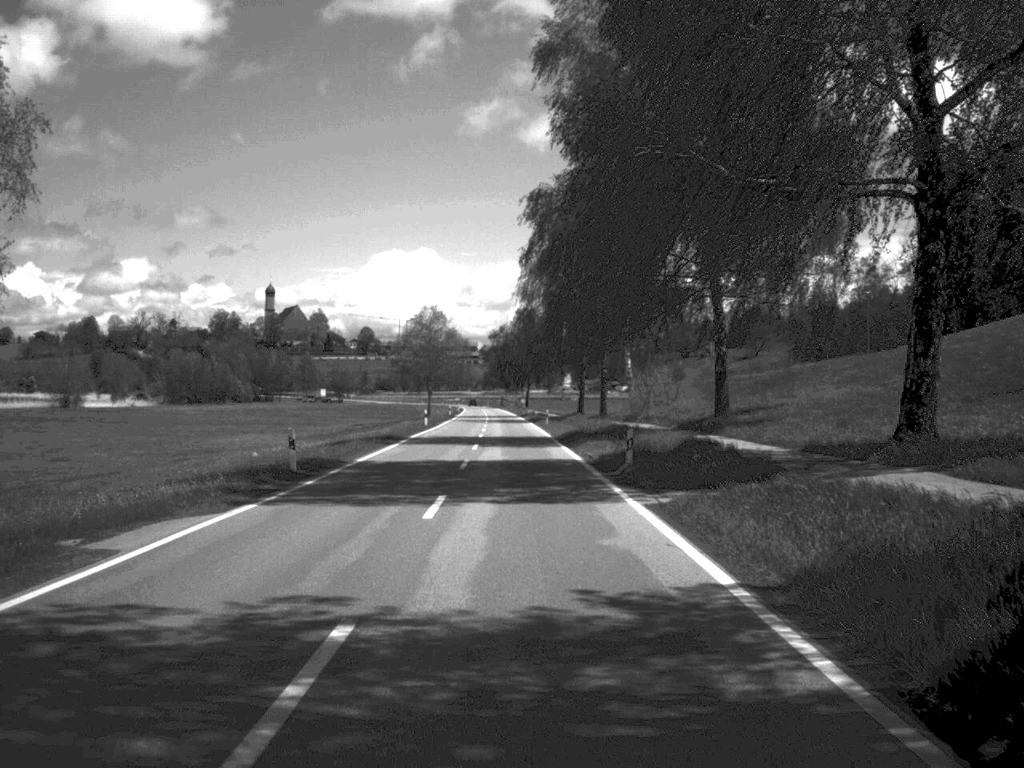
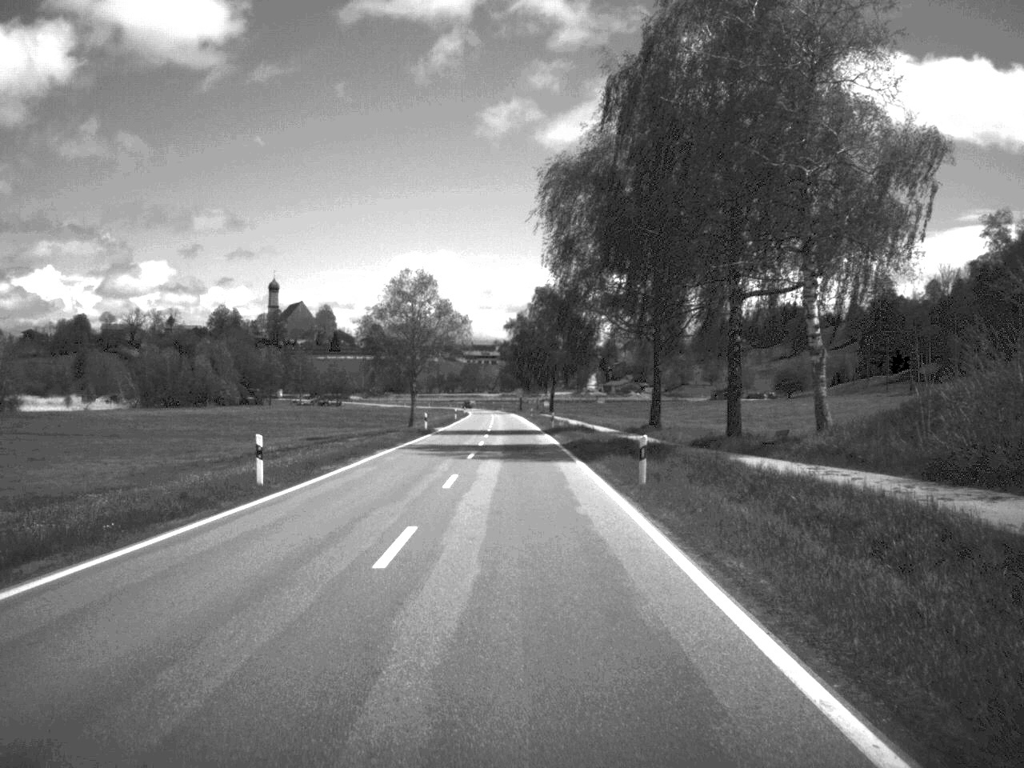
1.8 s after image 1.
(-0.6, +52.2) m; -1°
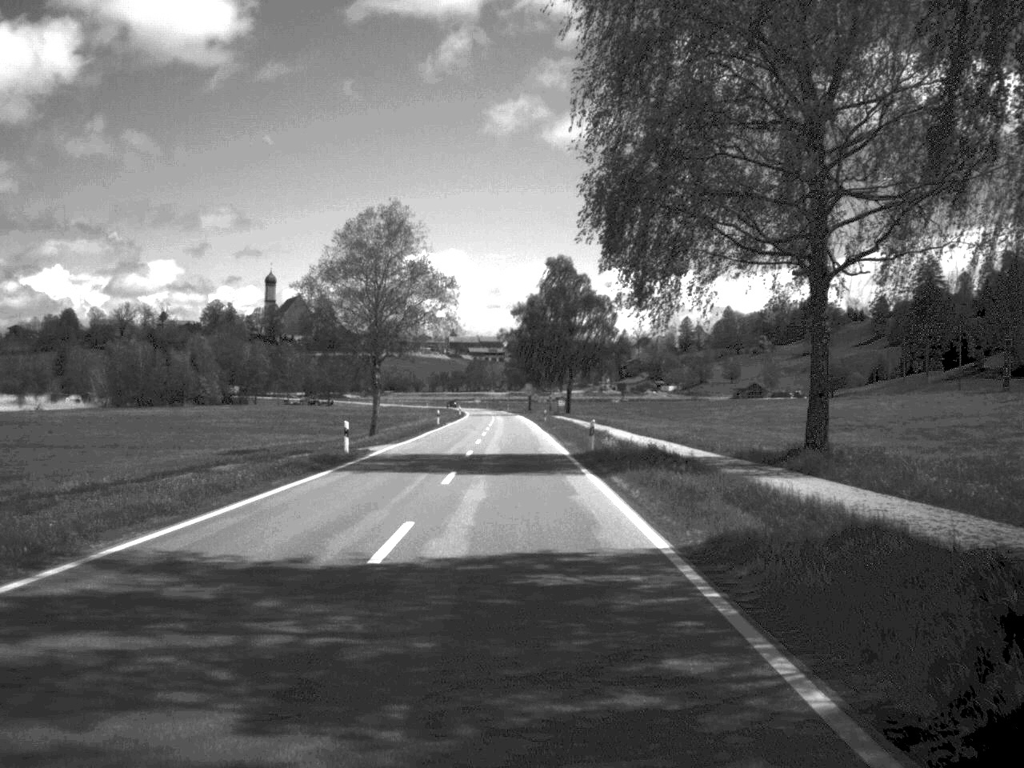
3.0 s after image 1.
(-0.1, +35.3) m; 0°
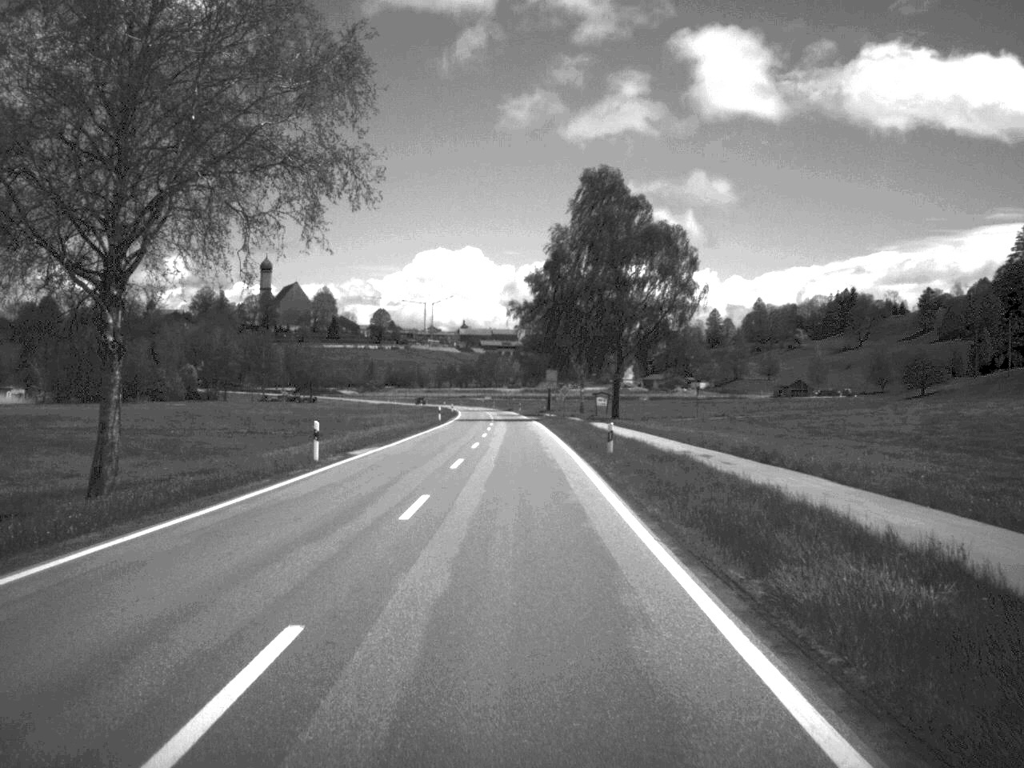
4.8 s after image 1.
(-0.4, +55.2) m; -1°
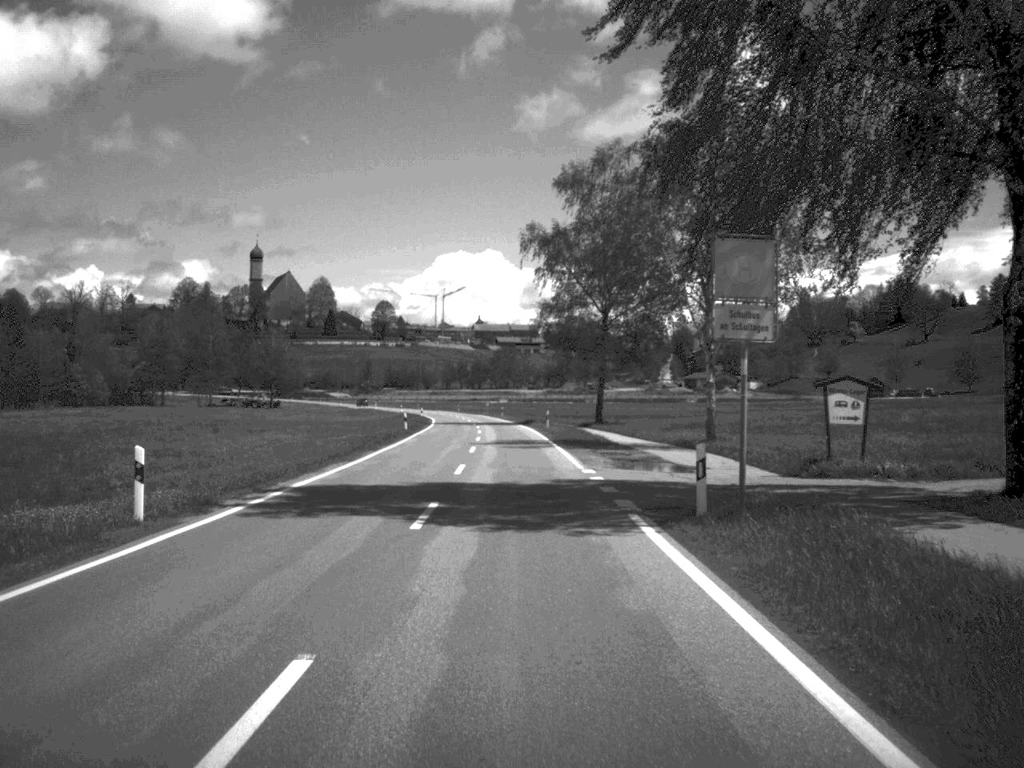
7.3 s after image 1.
(-0.7, +71.9) m; -1°
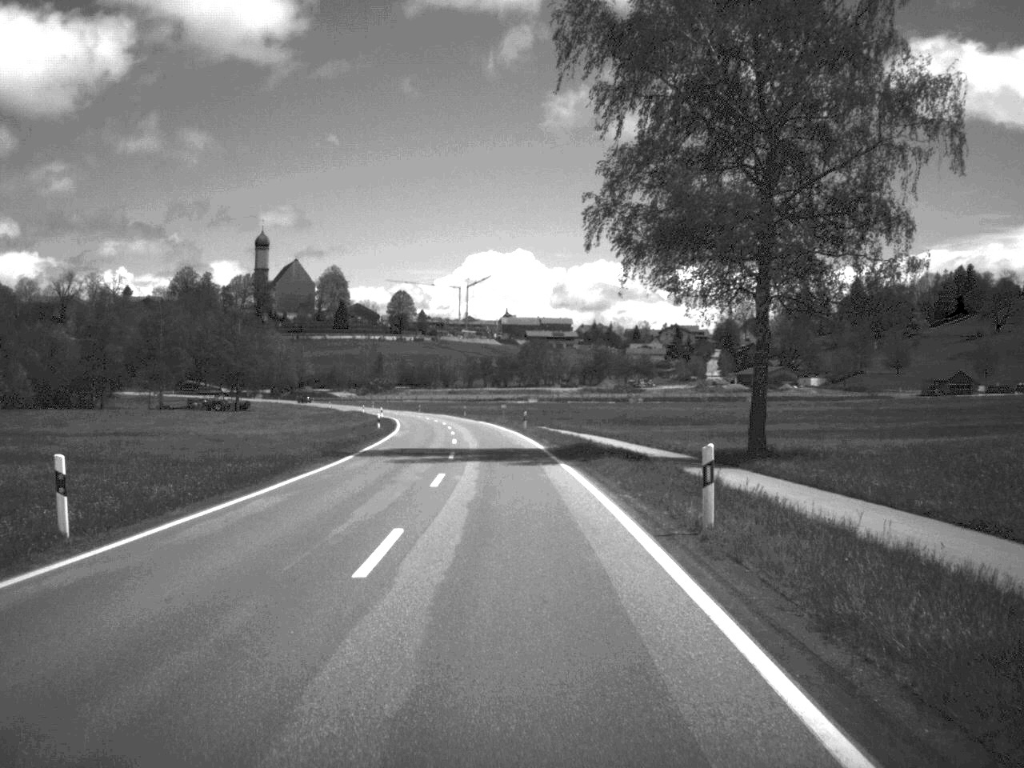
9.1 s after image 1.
(-0.5, +51.7) m; -1°
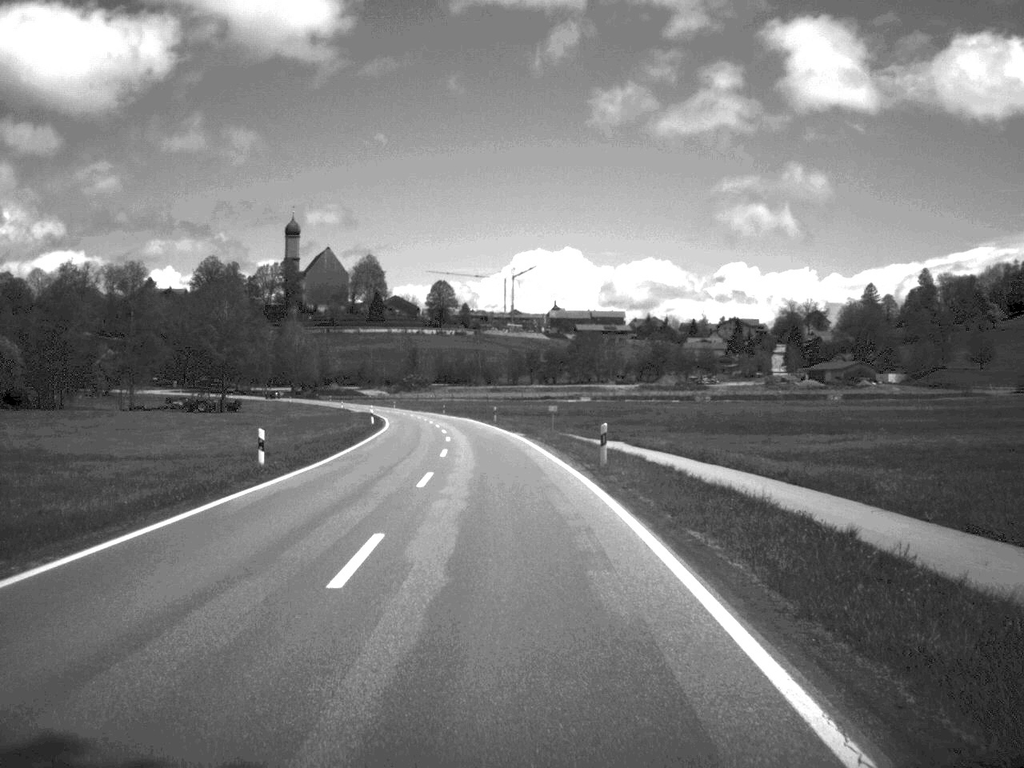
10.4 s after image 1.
(-0.7, +36.4) m; -2°
